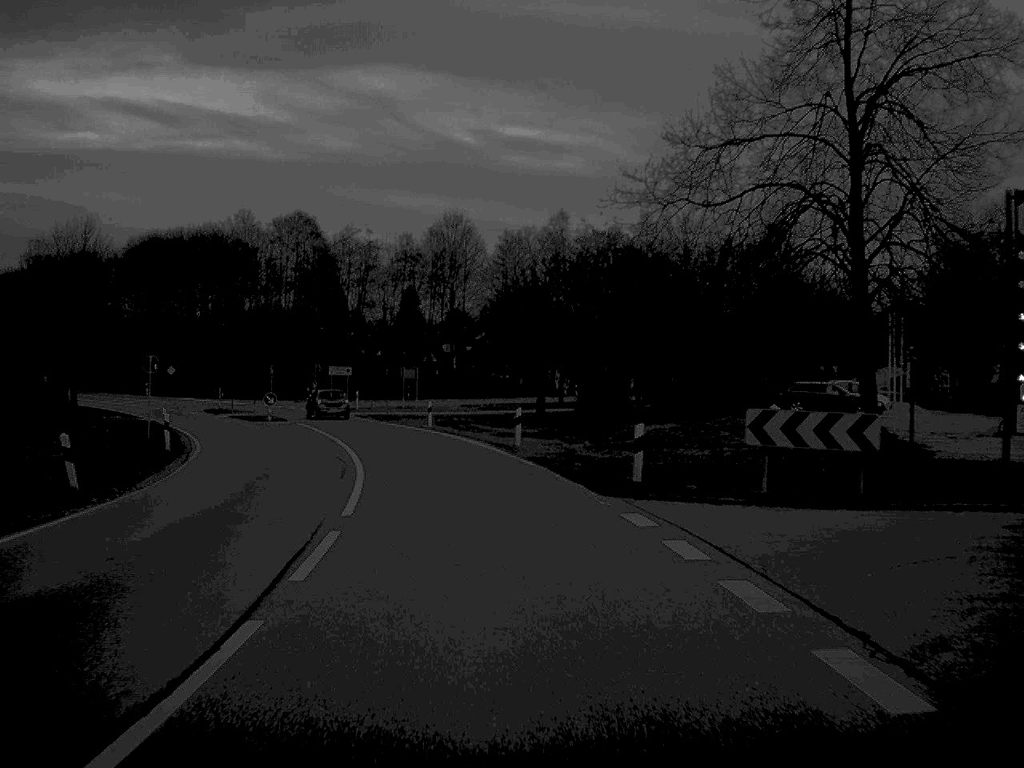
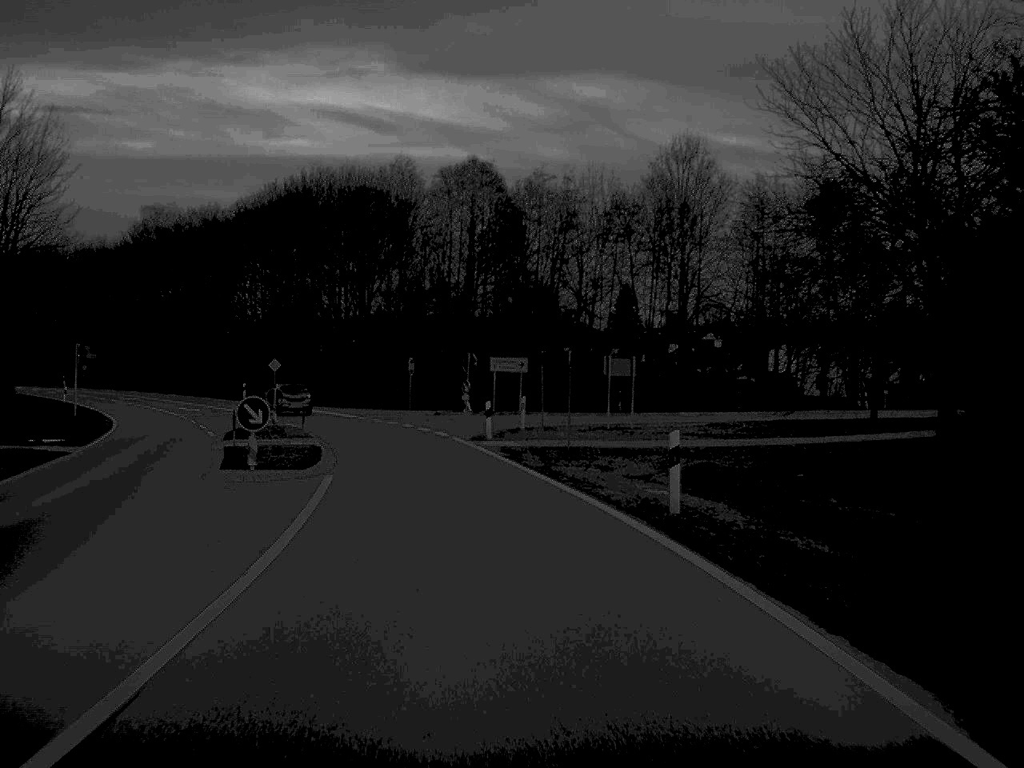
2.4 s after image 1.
(-2.7, +35.3) m; -10°
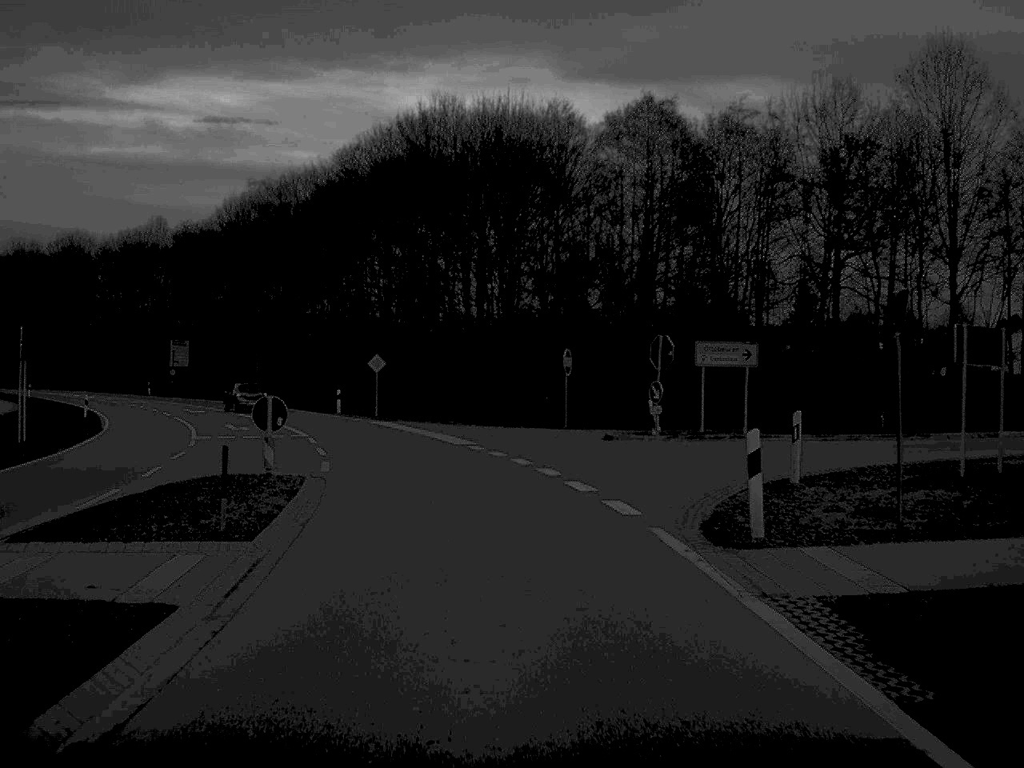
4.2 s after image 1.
(-1.4, +22.8) m; -7°
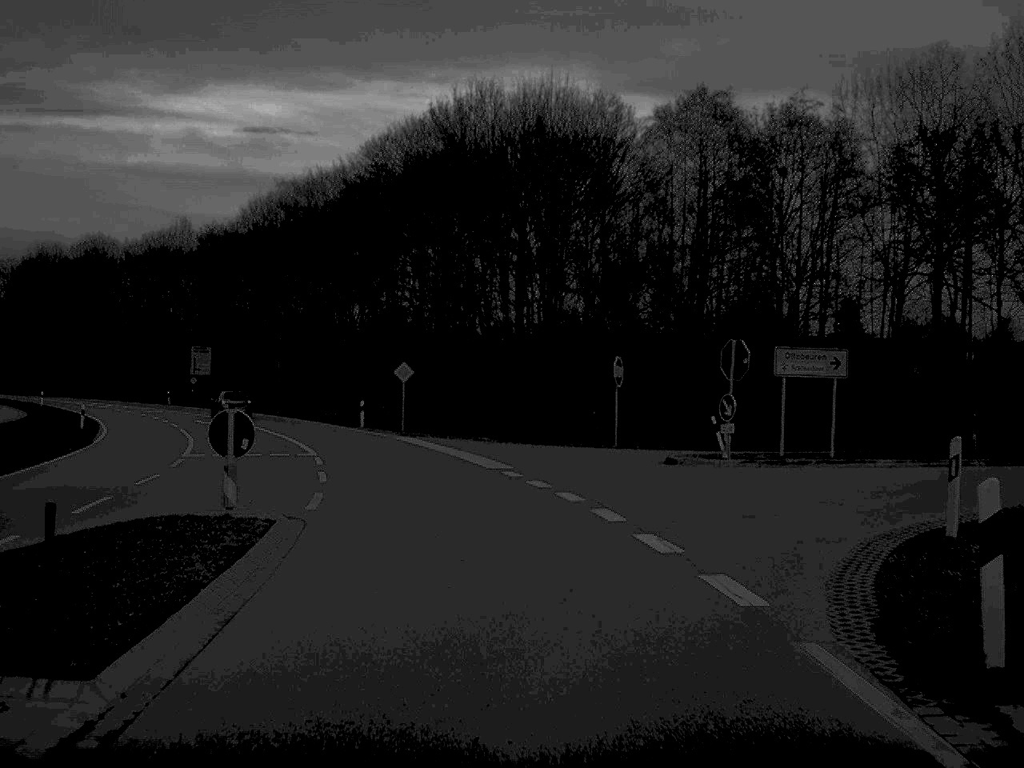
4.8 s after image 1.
(-0.1, +5.5) m; -2°
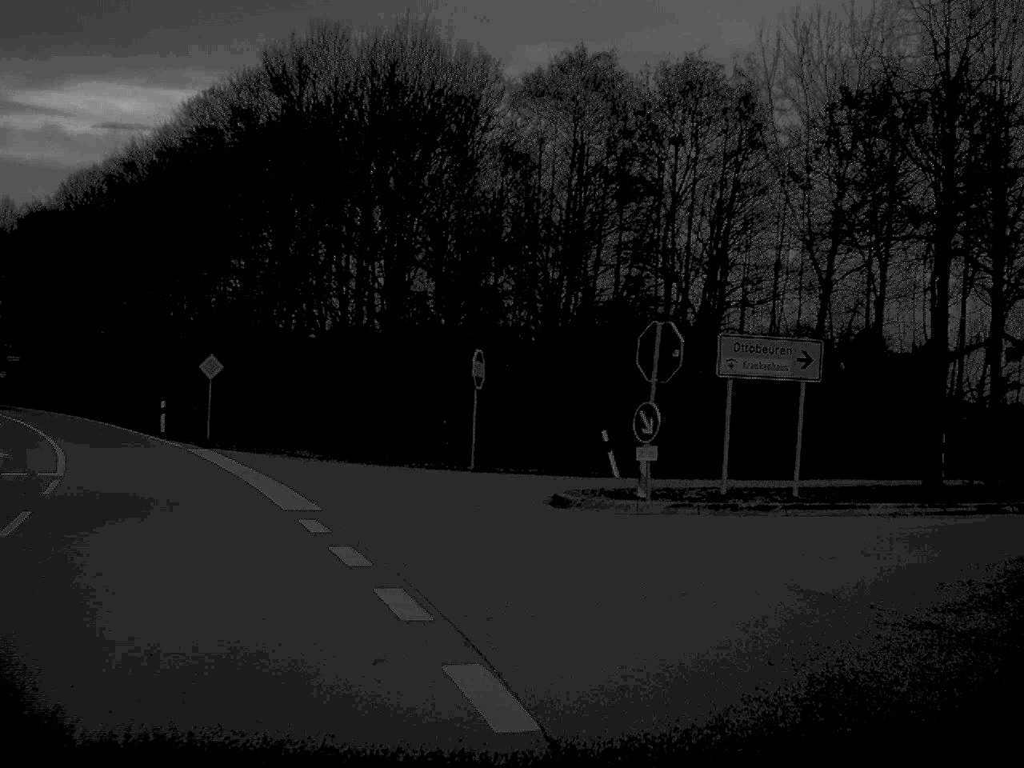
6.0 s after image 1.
(+0.3, +9.4) m; +8°
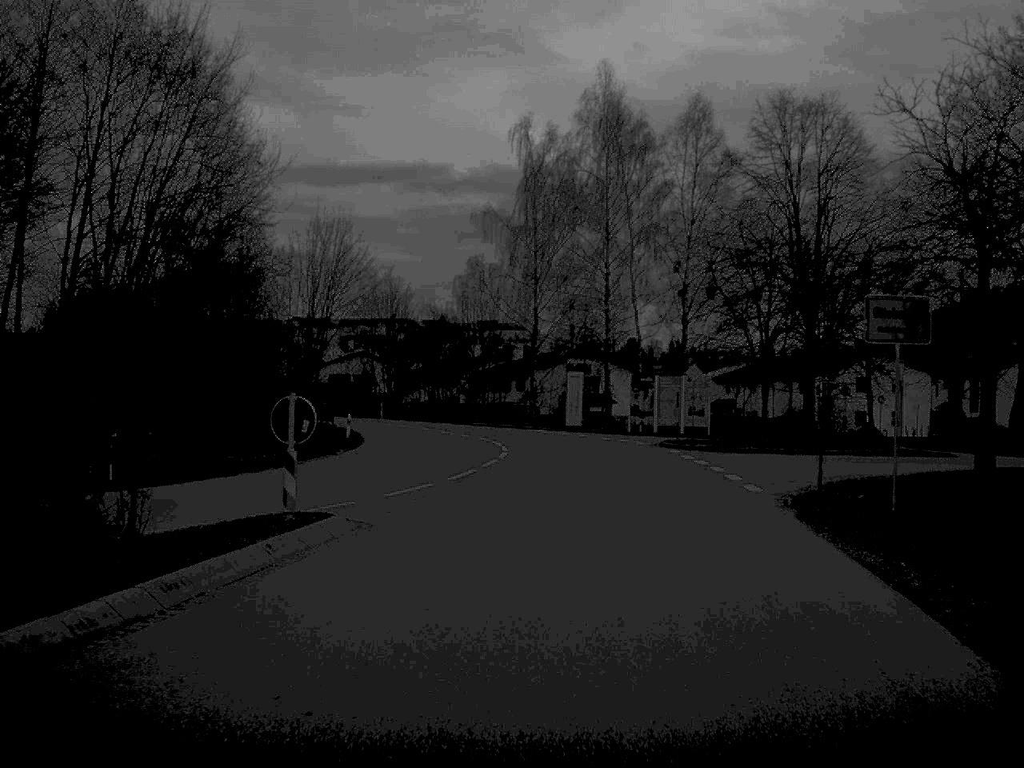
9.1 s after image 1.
(+9.2, +15.9) m; +56°
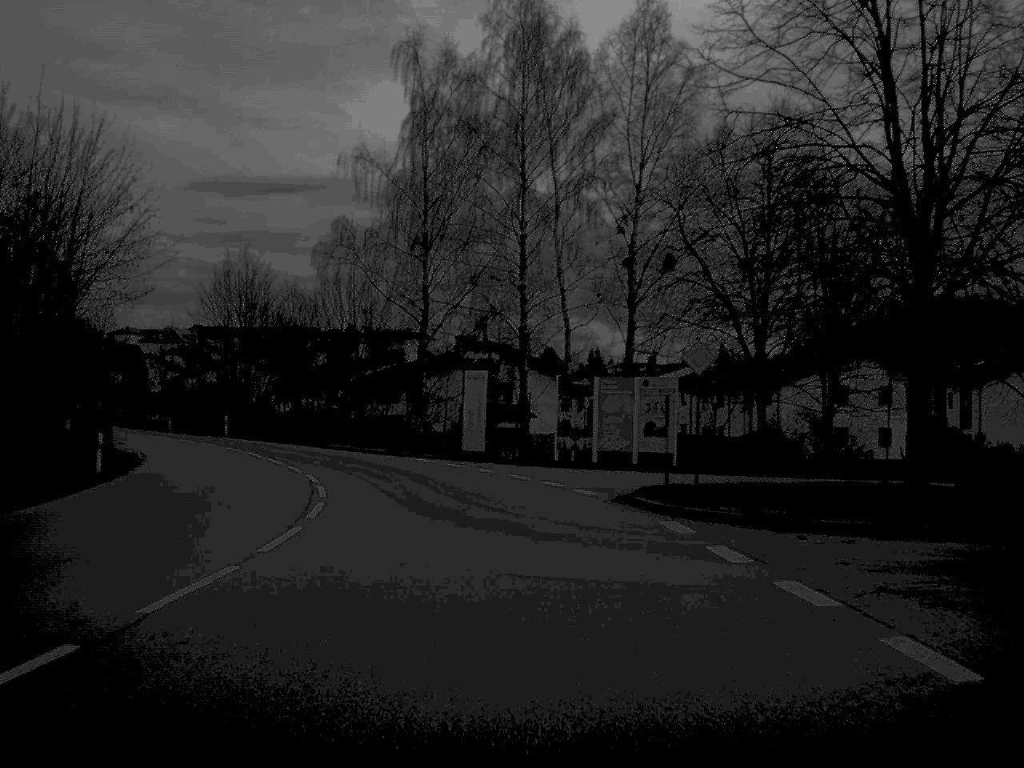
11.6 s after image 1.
(+1.1, +20.9) m; +4°
